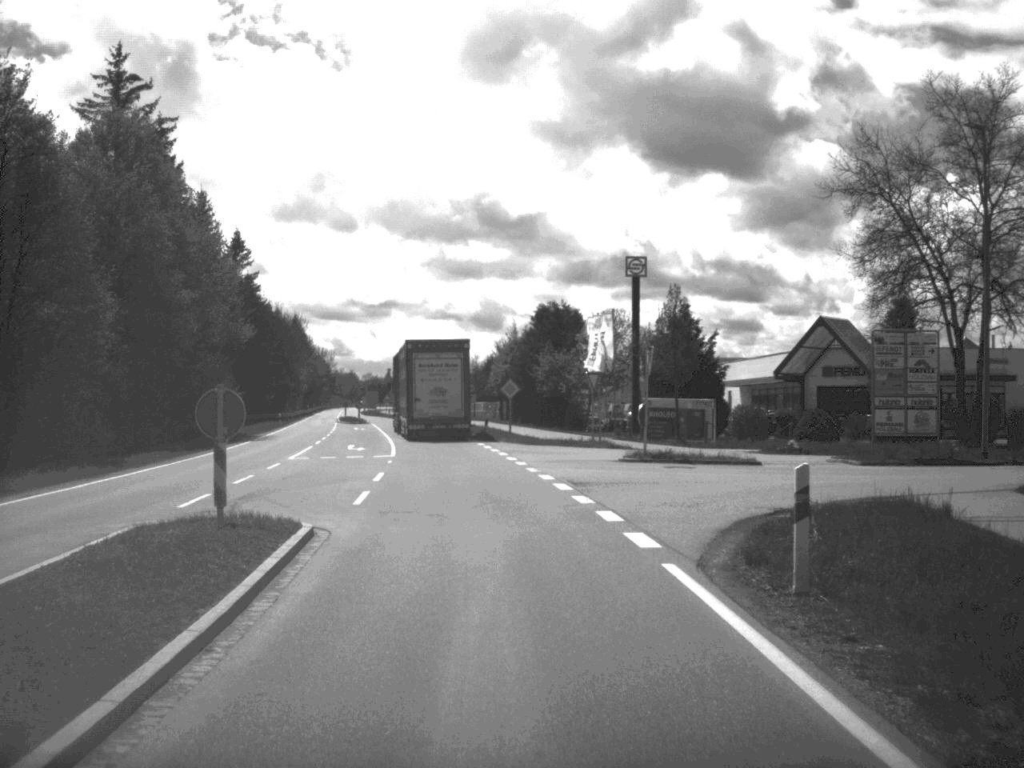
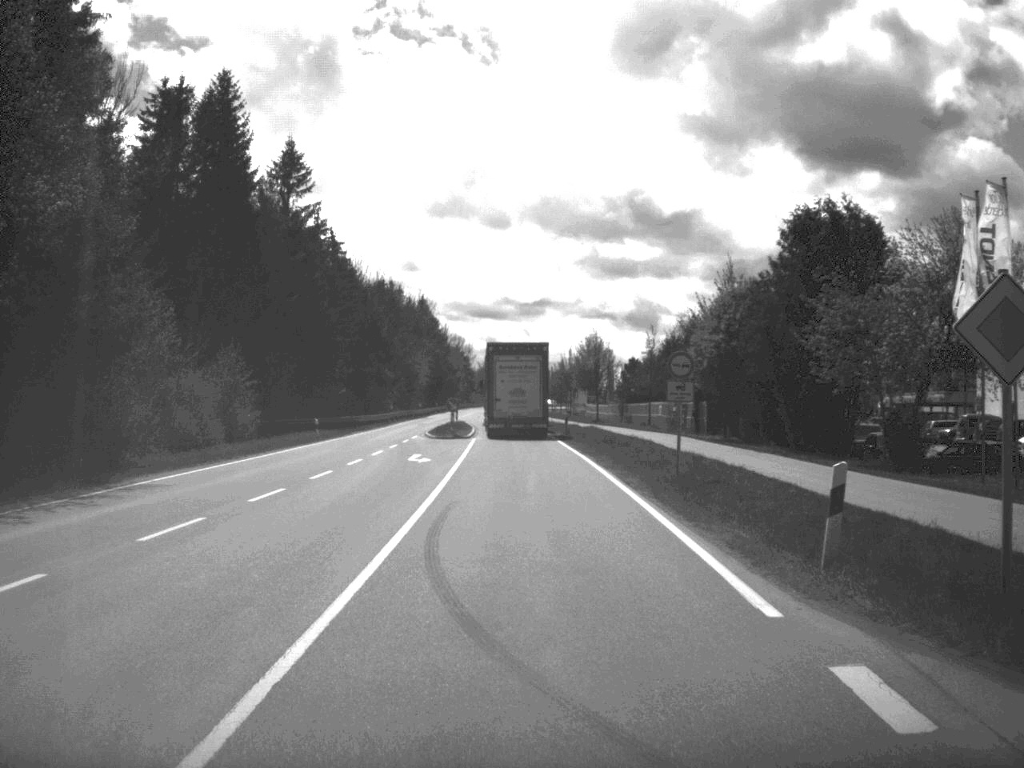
(-2.9, +42.6) m; -7°
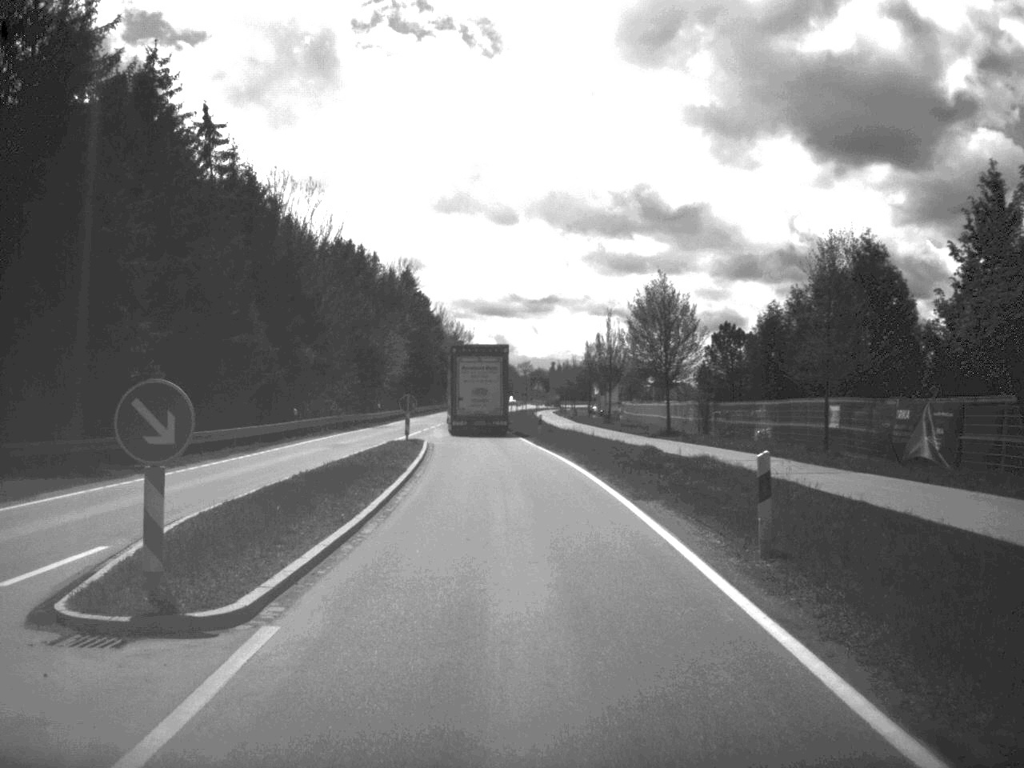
(-0.4, +44.9) m; -1°
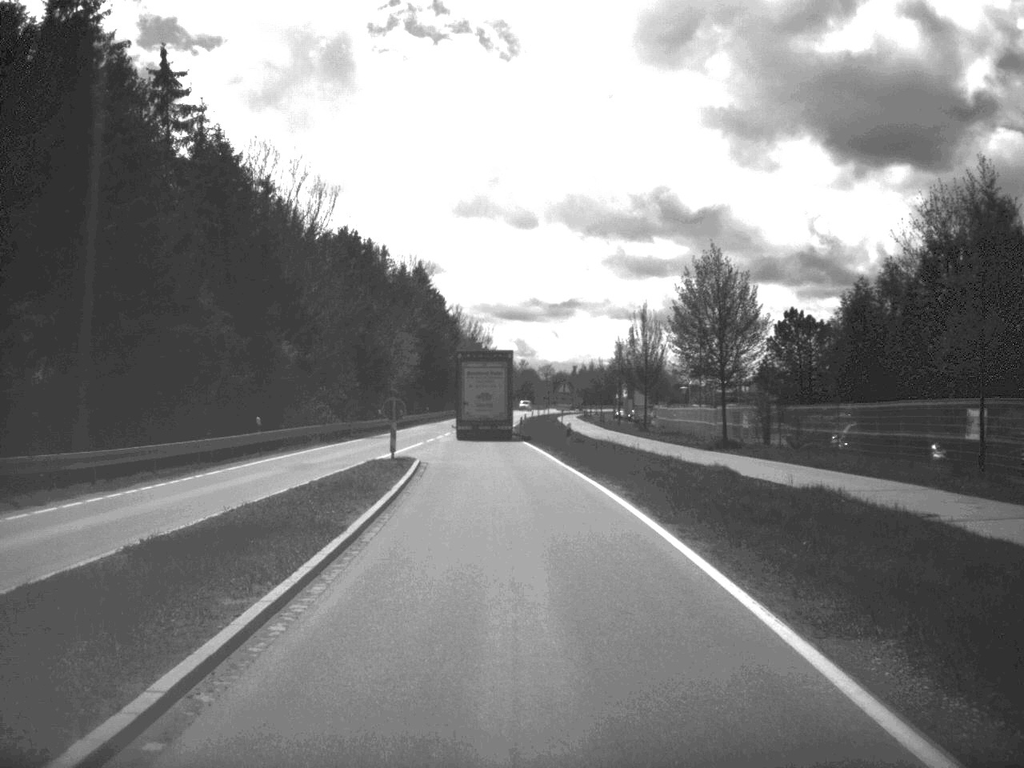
(-0.1, +11.1) m; -1°
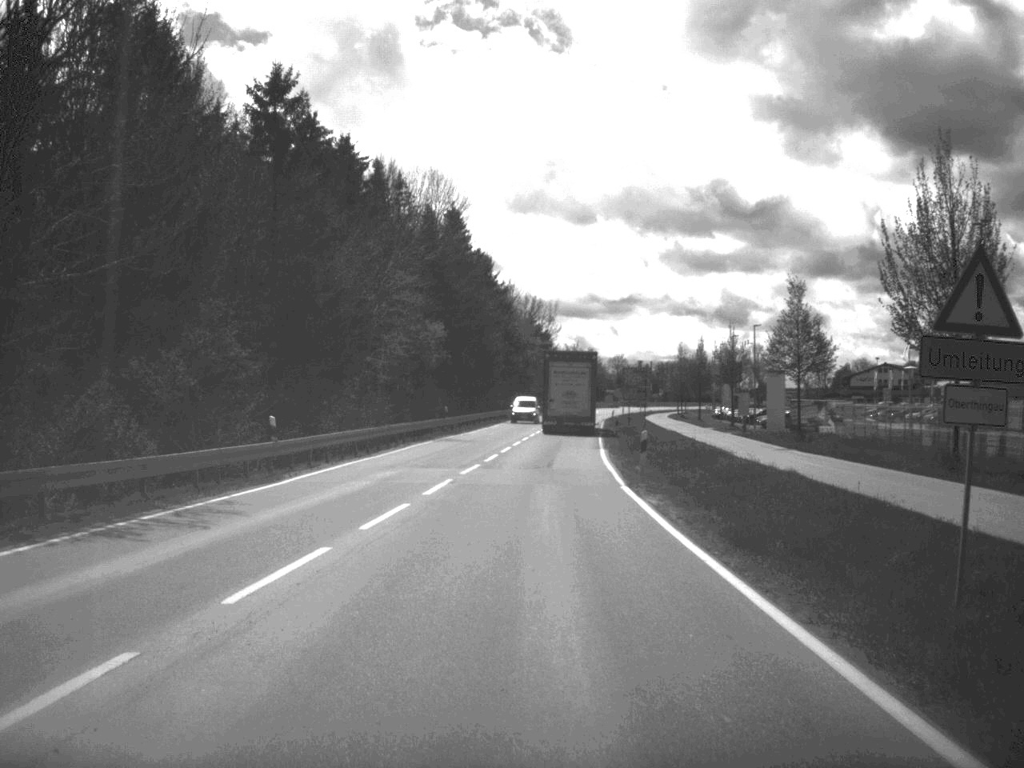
(-1.5, +45.4) m; -3°
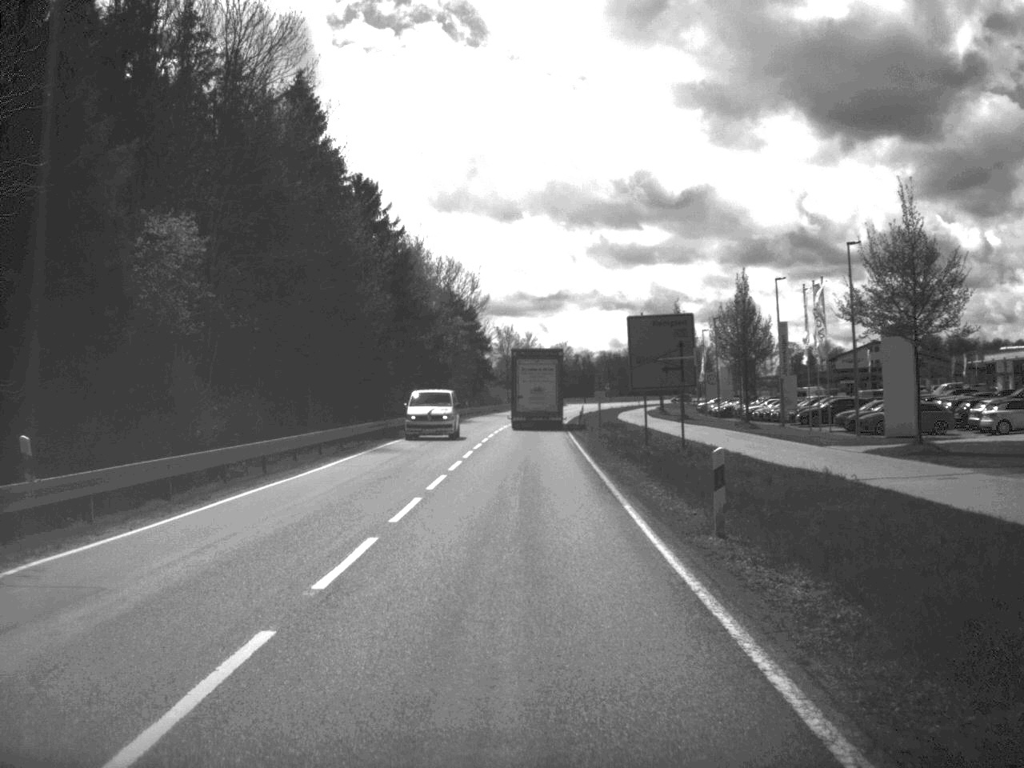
(+1.3, +46.2) m; +3°
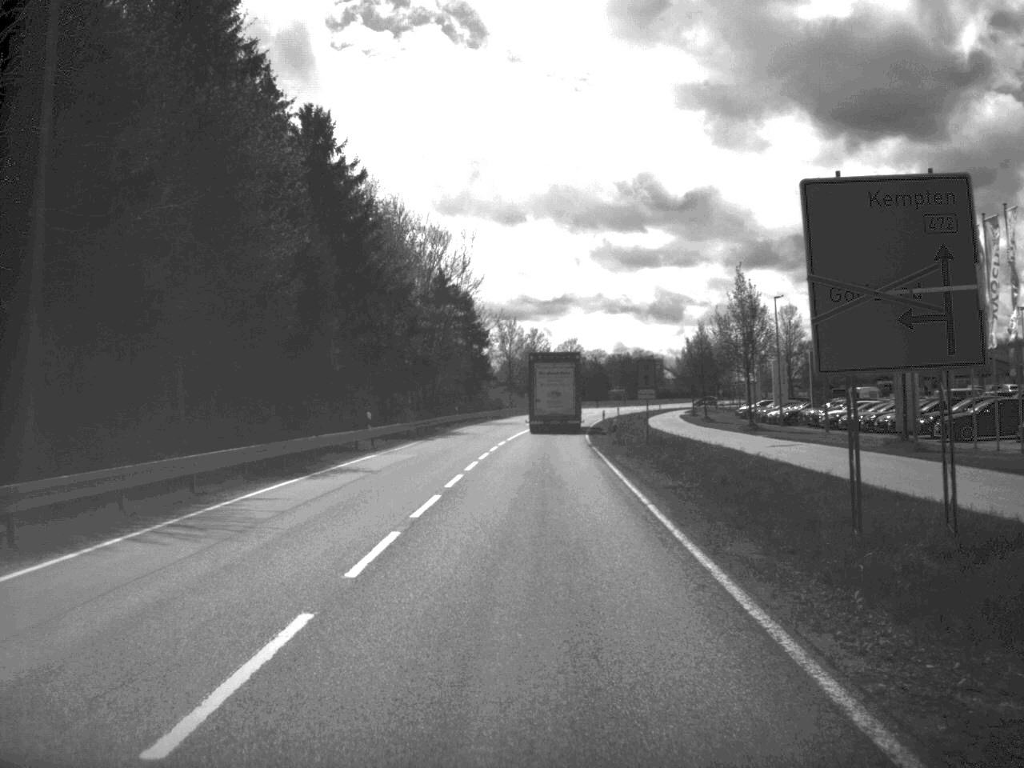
(-0.1, +22.7) m; 0°
